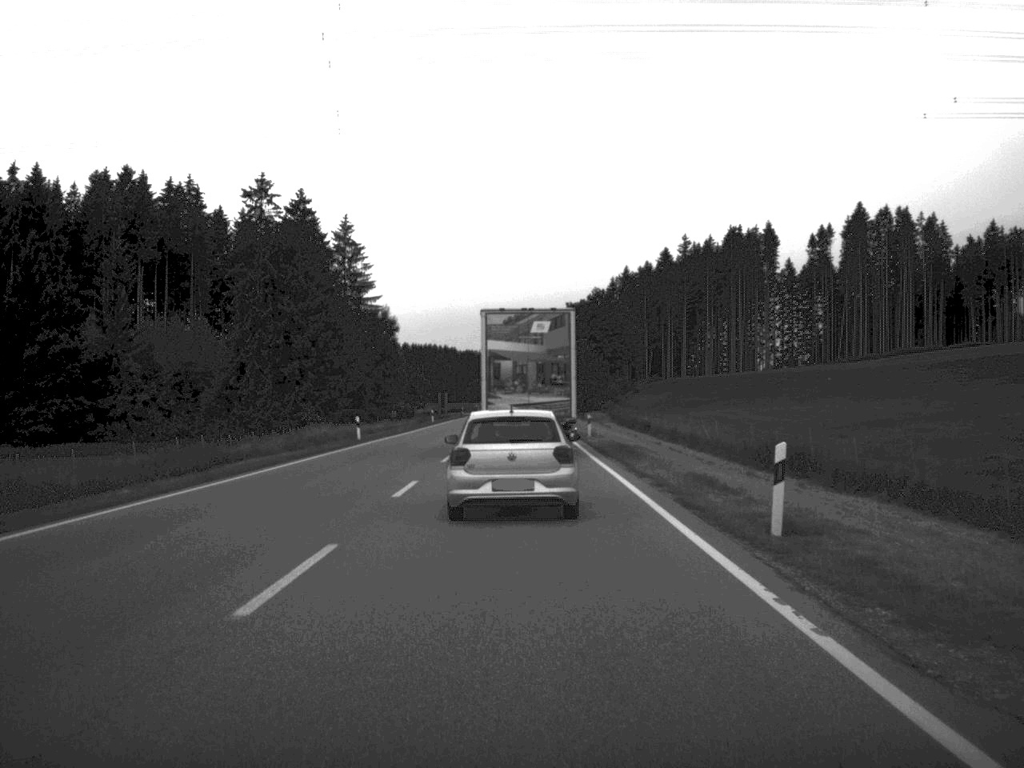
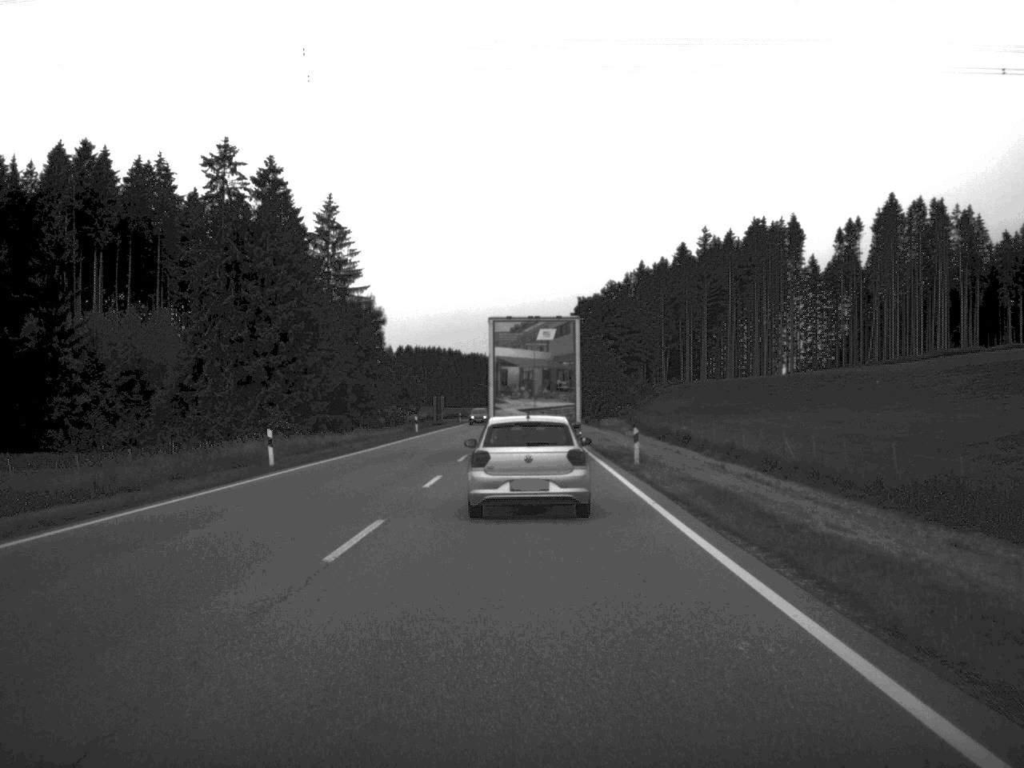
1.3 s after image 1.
(-0.1, +20.0) m; 0°
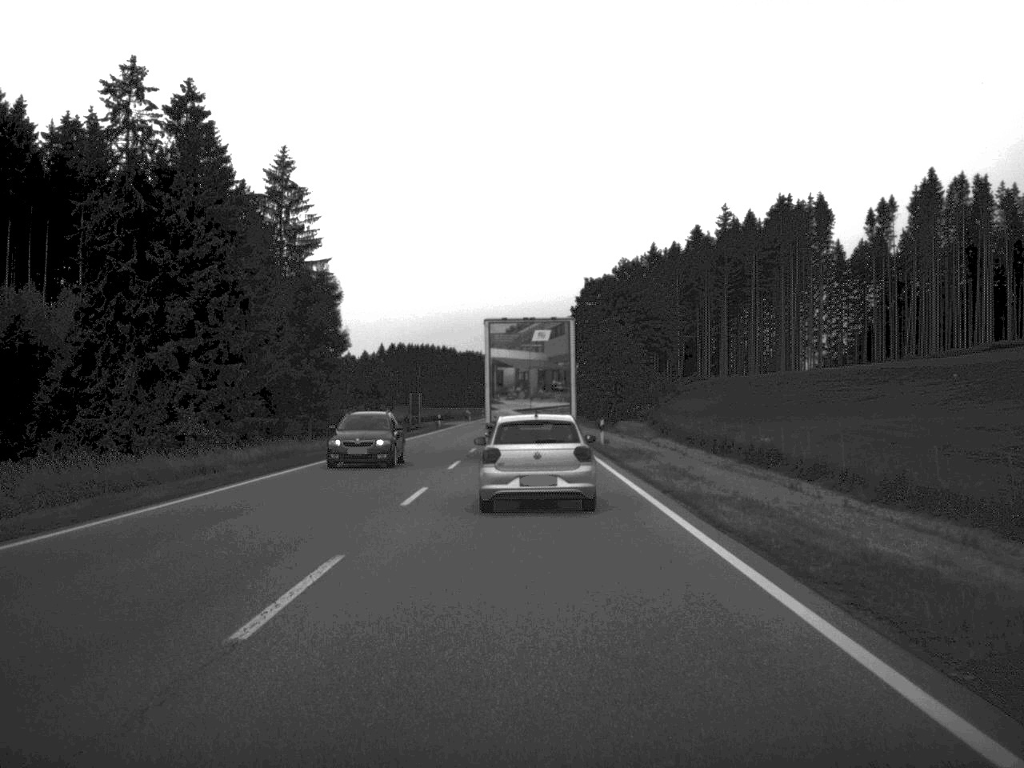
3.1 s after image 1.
(0.0, +27.9) m; 0°
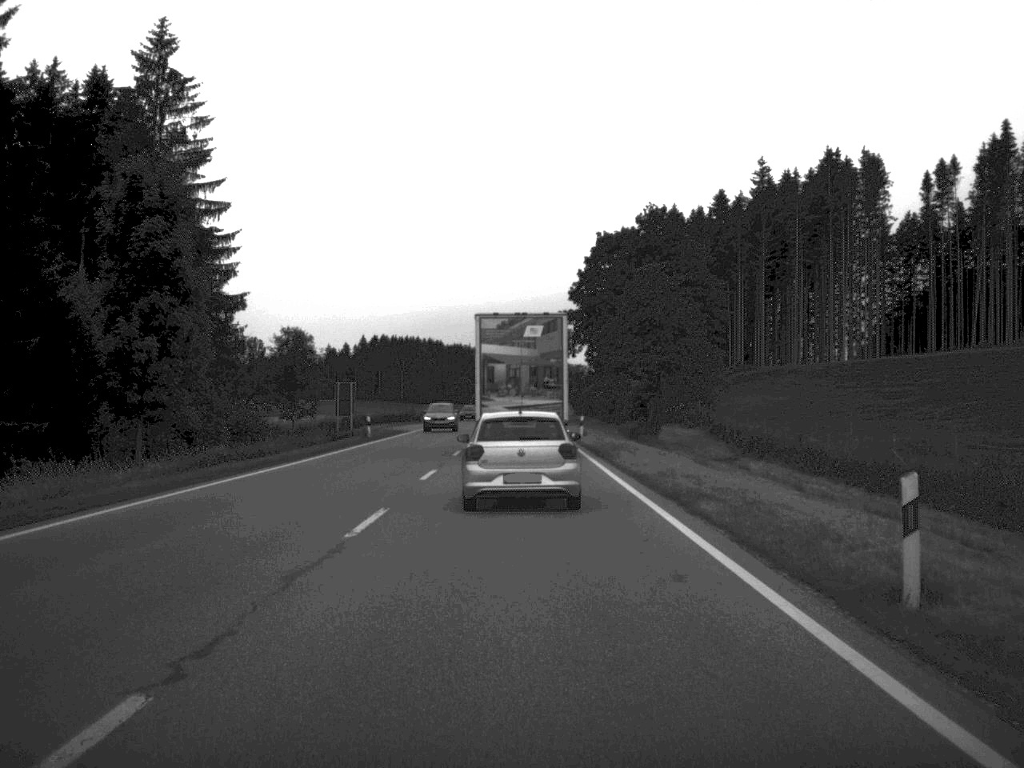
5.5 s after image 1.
(+0.1, +41.0) m; 0°
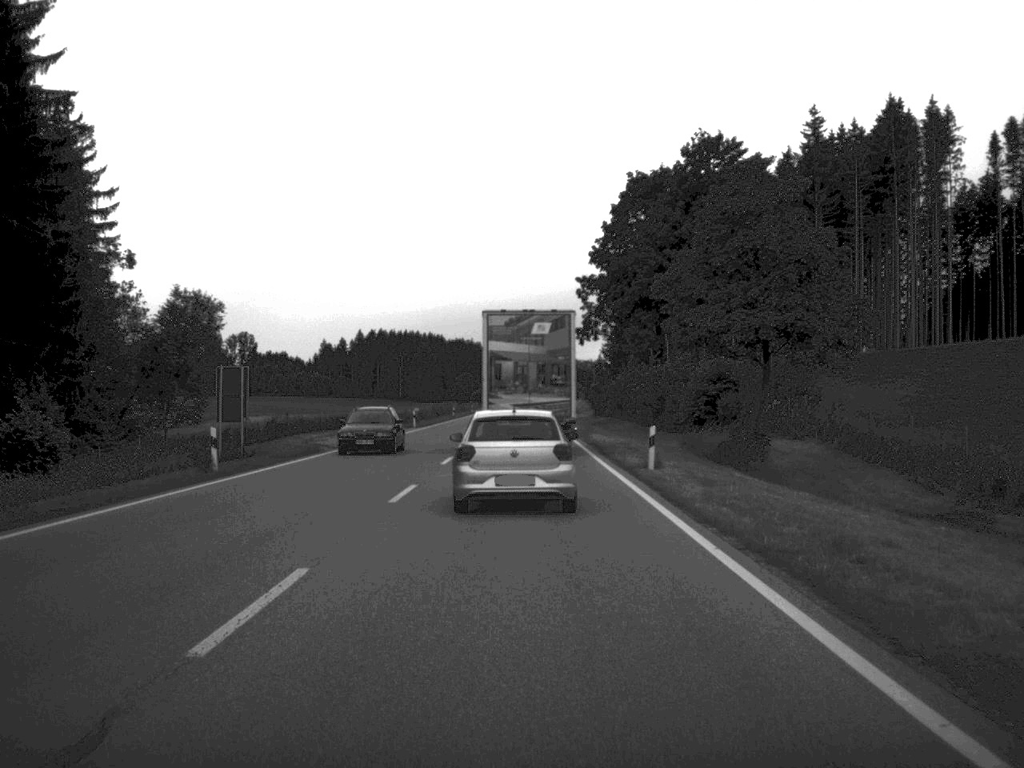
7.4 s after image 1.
(-0.1, +30.4) m; 0°
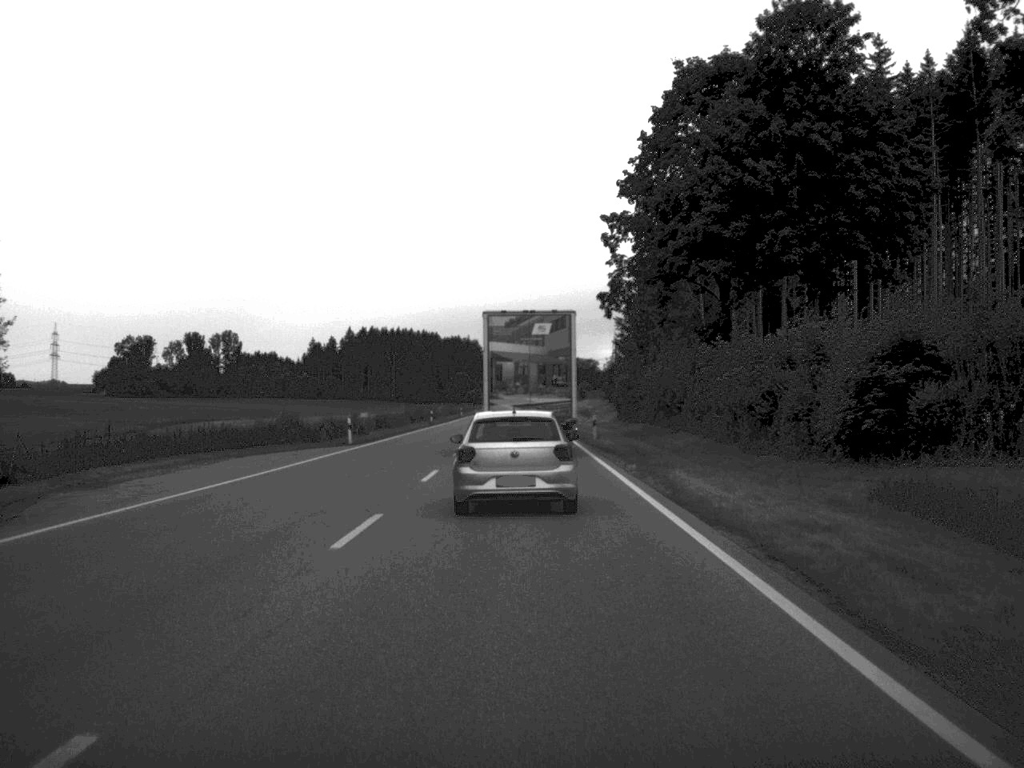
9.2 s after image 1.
(0.0, +29.7) m; 0°
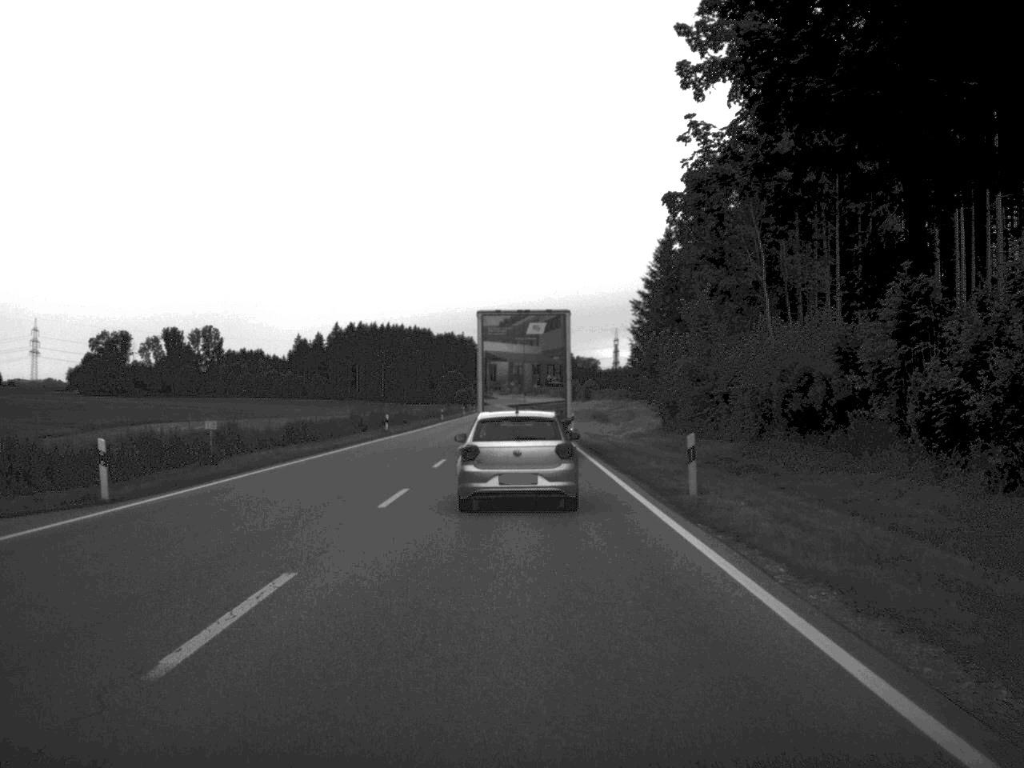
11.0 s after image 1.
(0.0, +30.0) m; 0°
